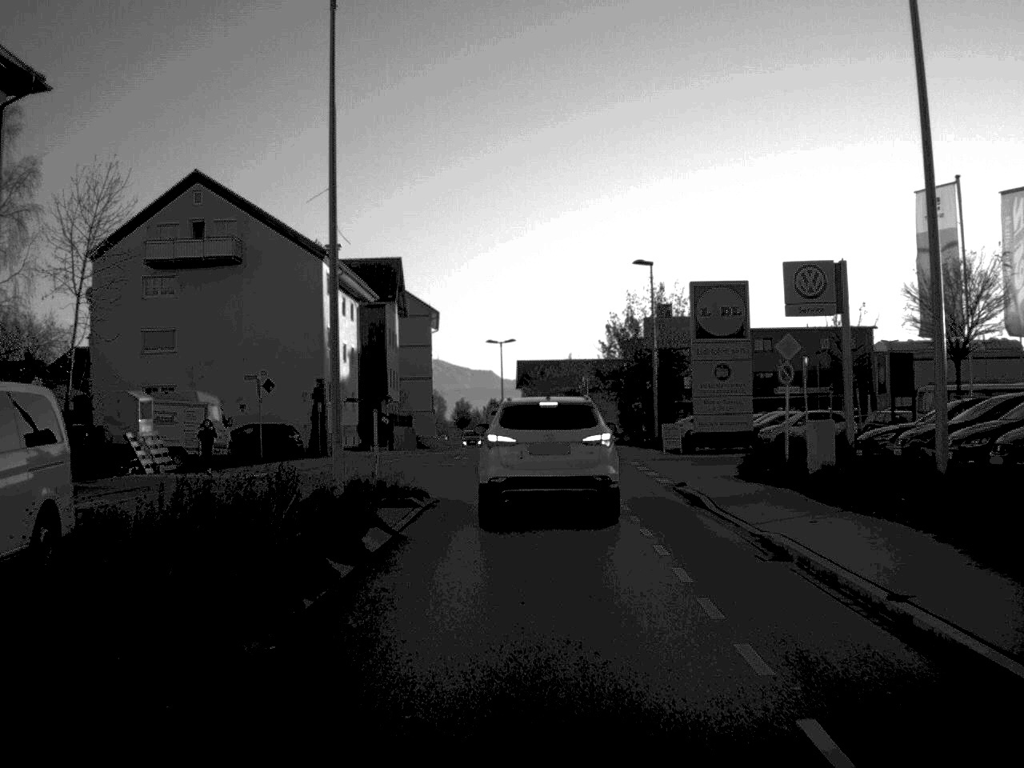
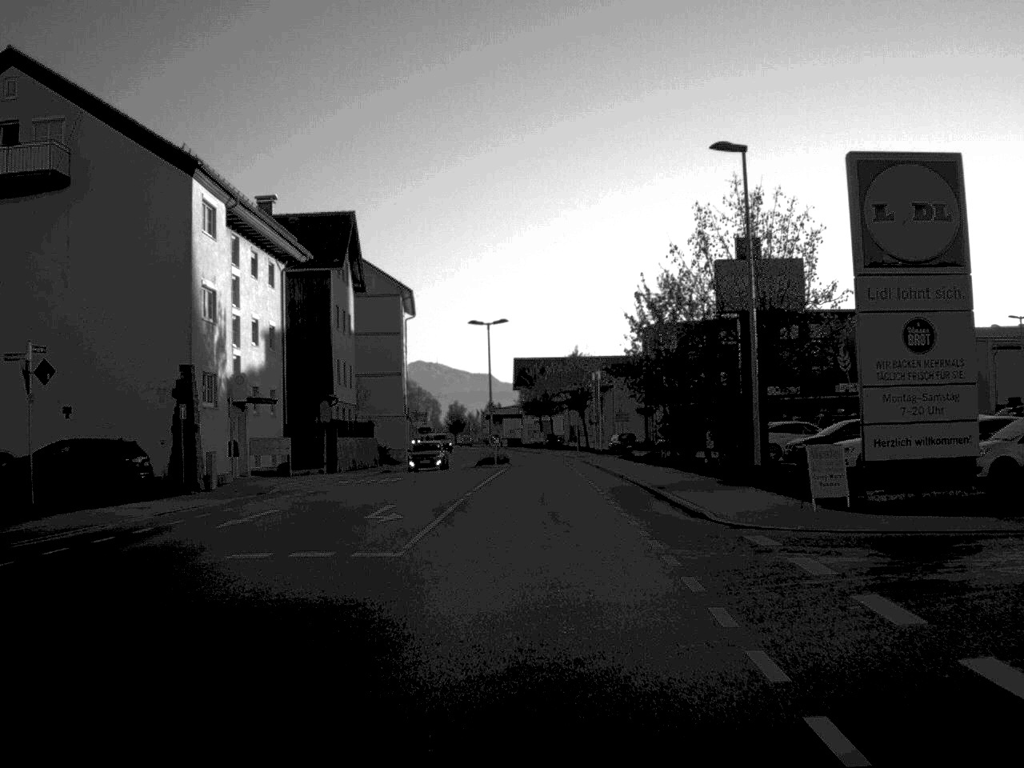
(+0.1, +23.6) m; 0°
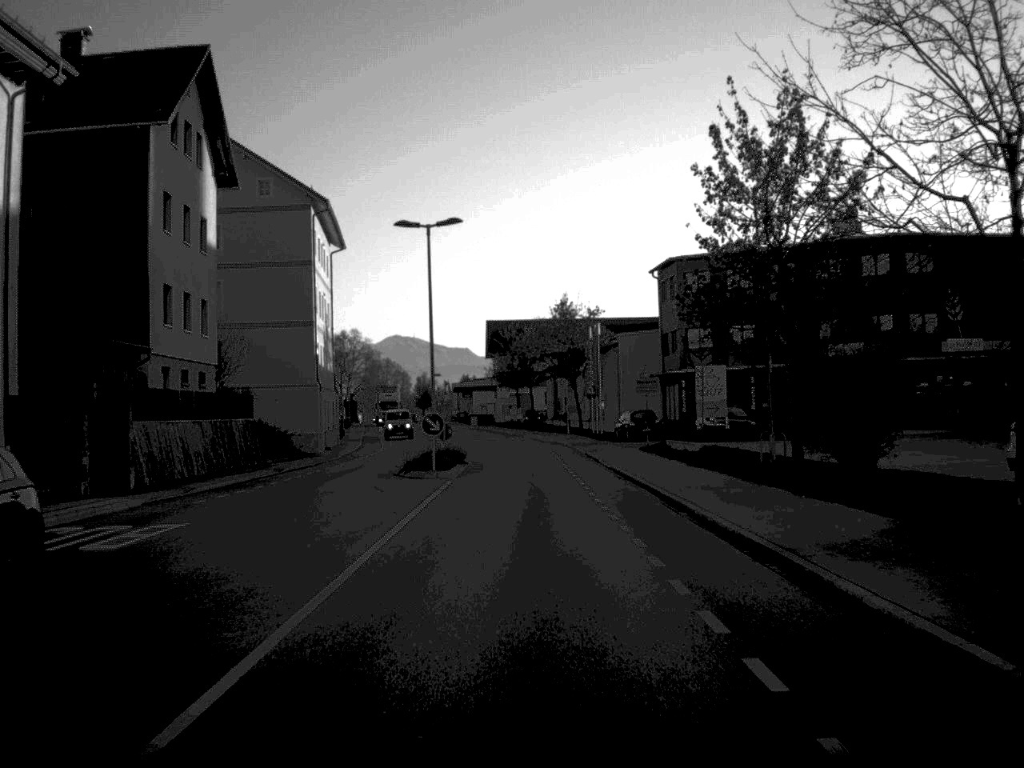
(+0.3, +28.5) m; +1°
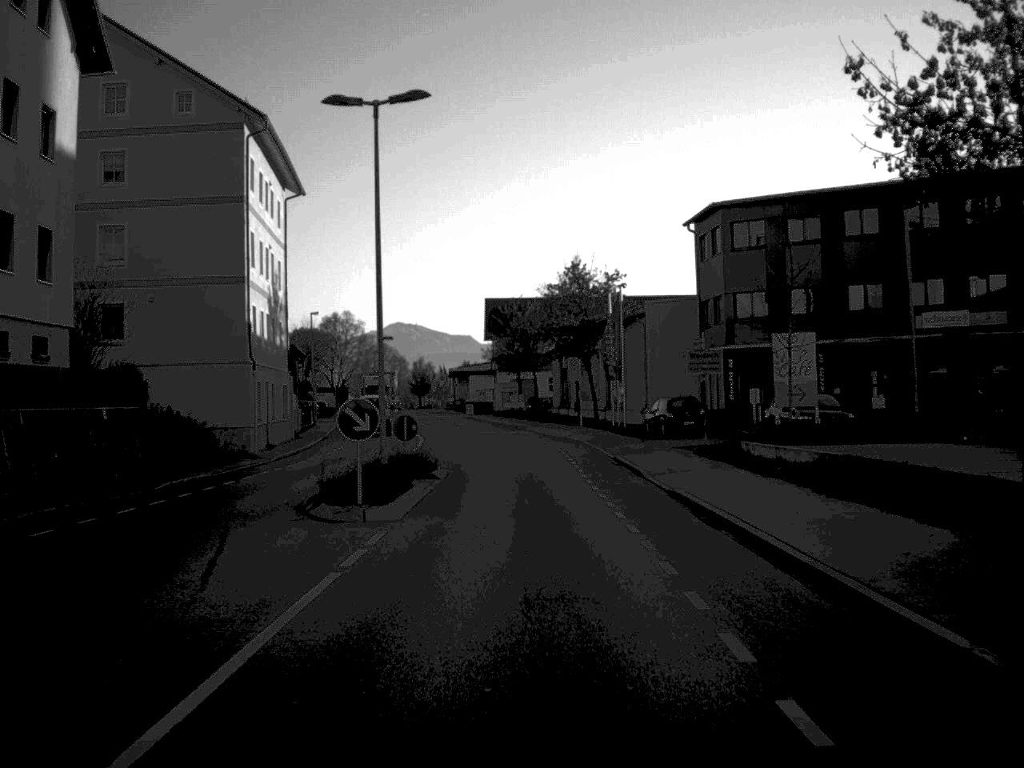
(0.0, +15.2) m; 0°
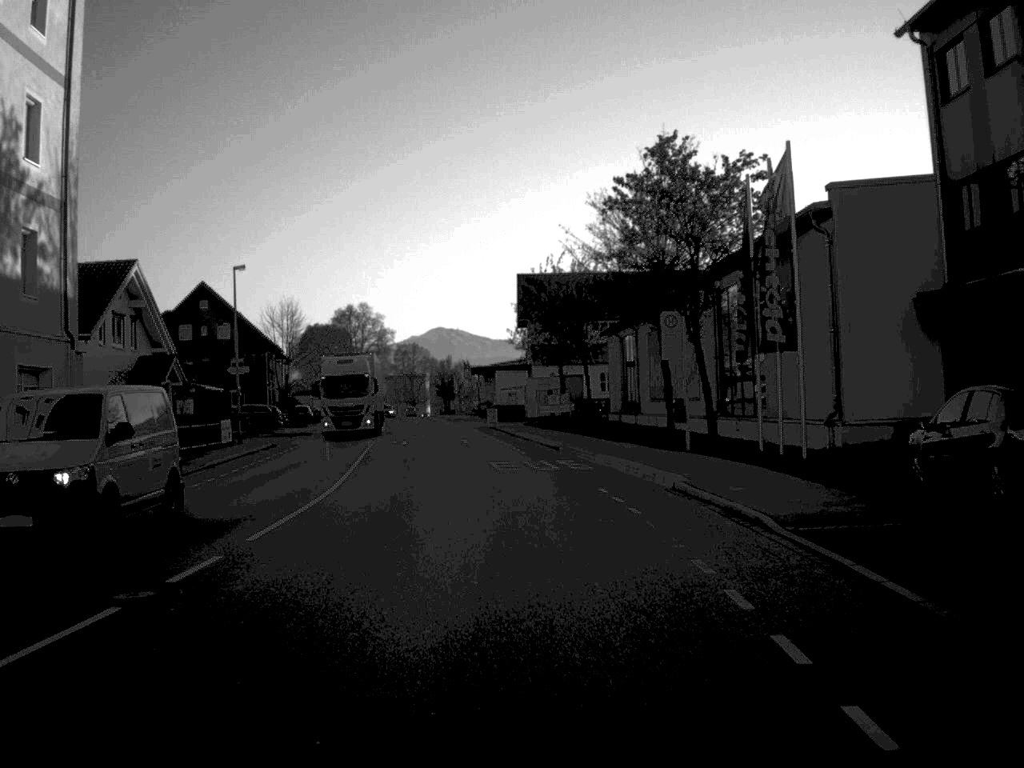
(-0.2, +32.0) m; -2°
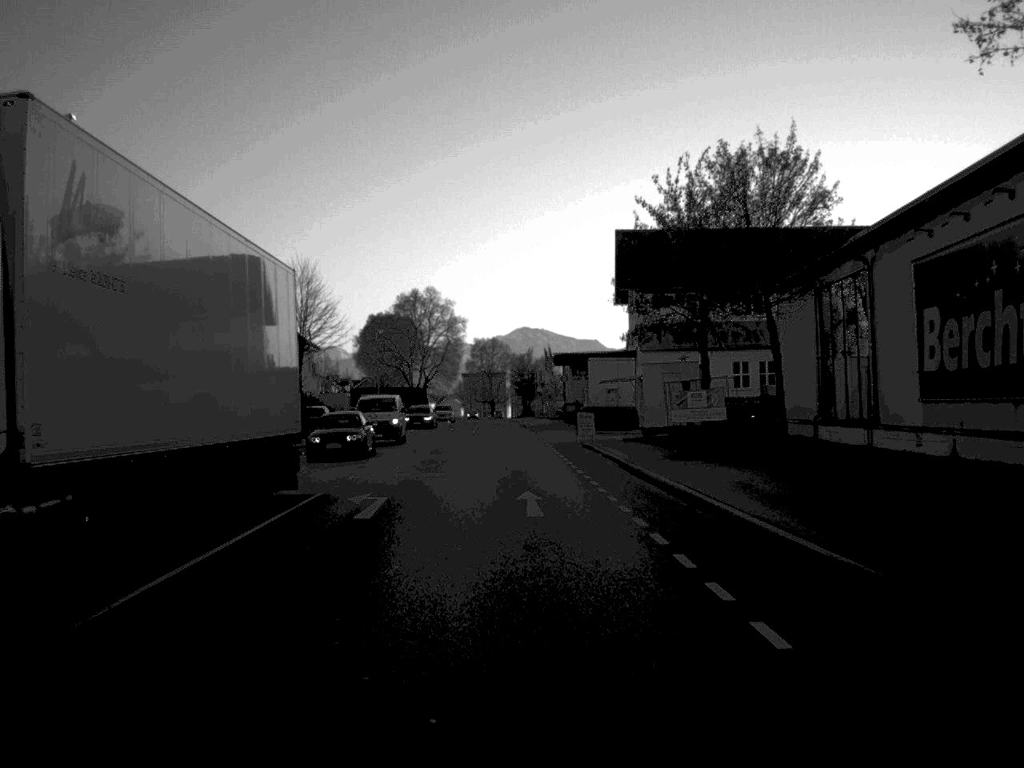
(-1.1, +30.2) m; -4°
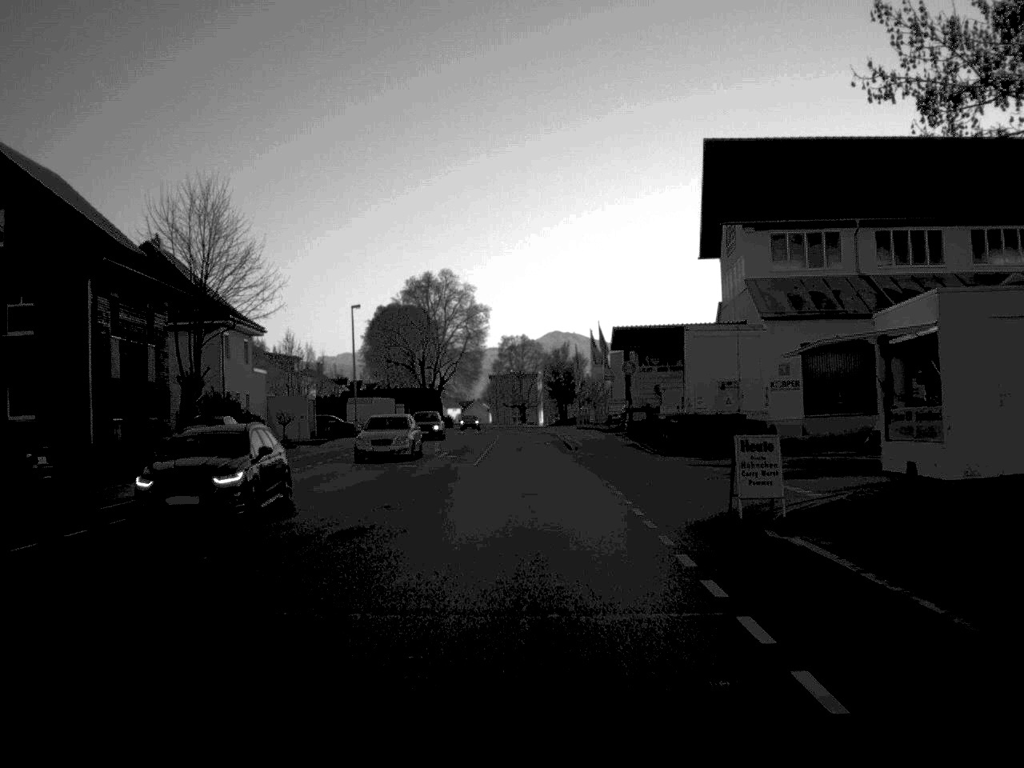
(-0.4, +31.5) m; -1°
